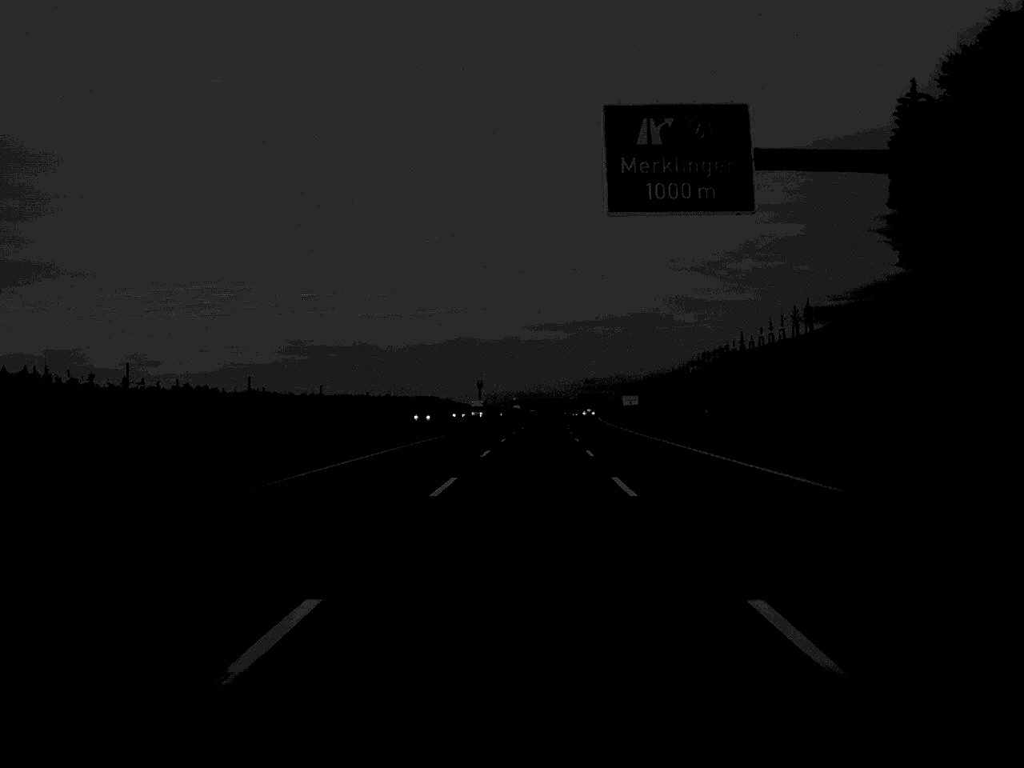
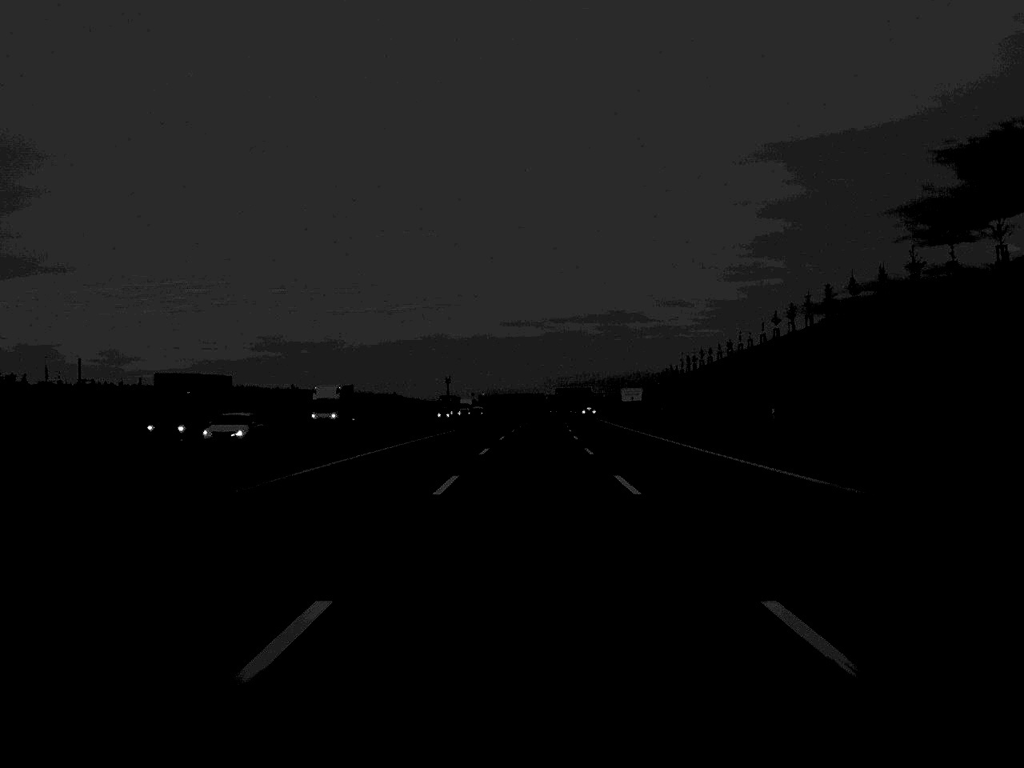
(+0.8, +71.7) m; +1°
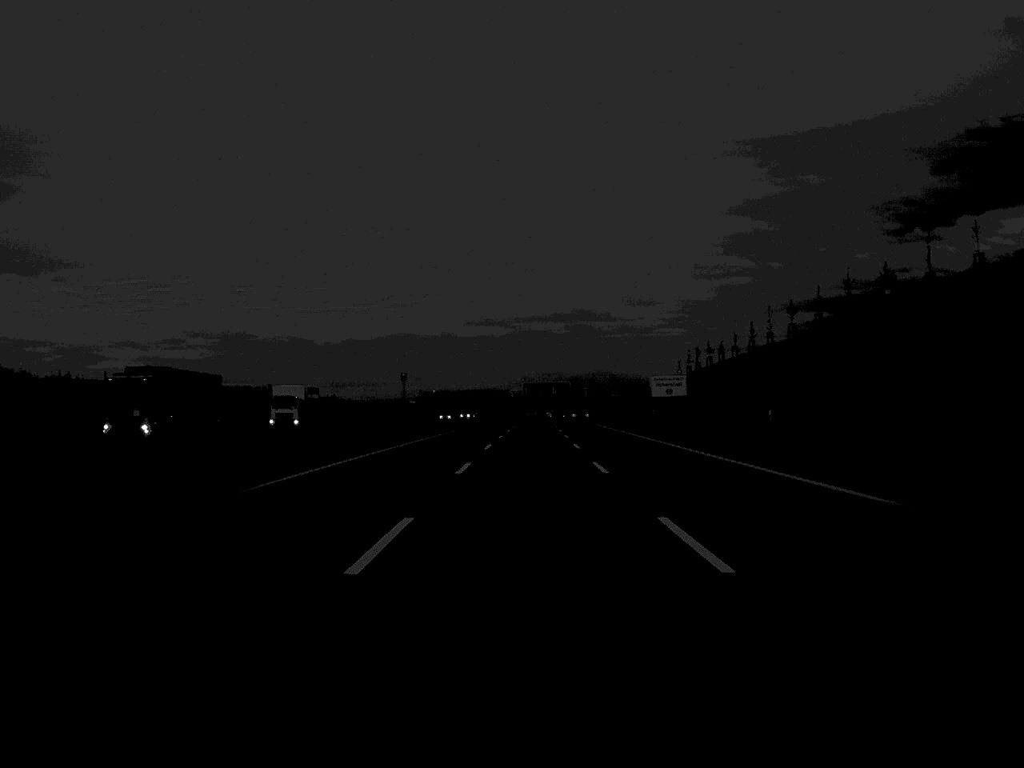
(+1.4, +99.7) m; +2°
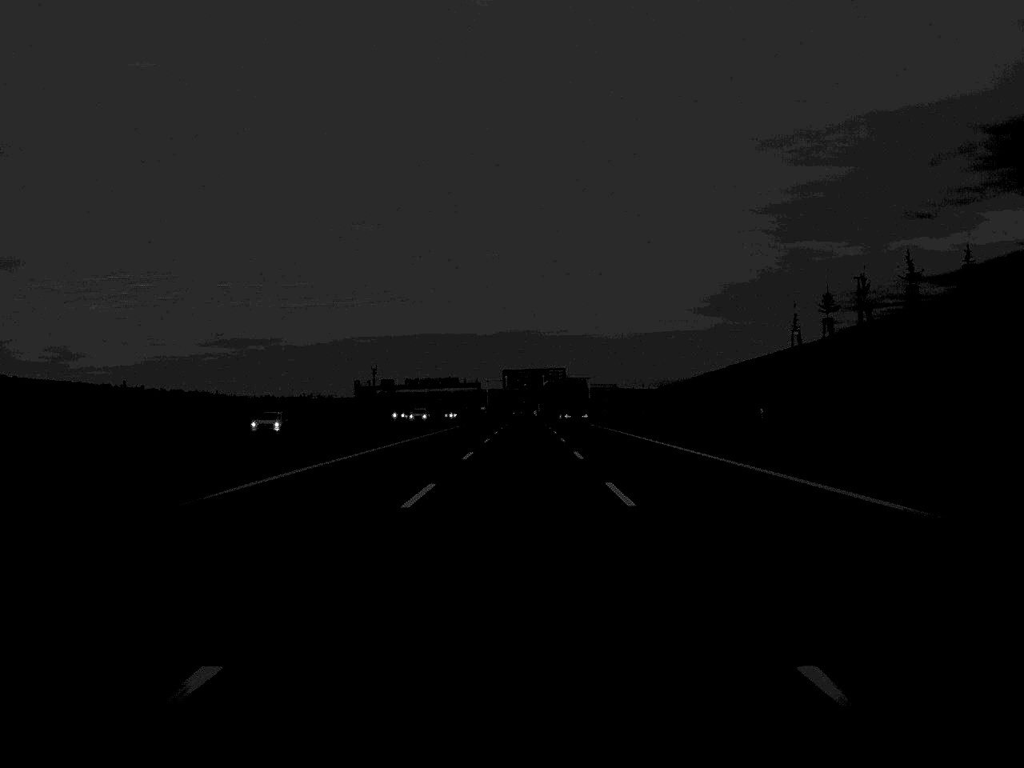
(+0.8, +99.7) m; +1°
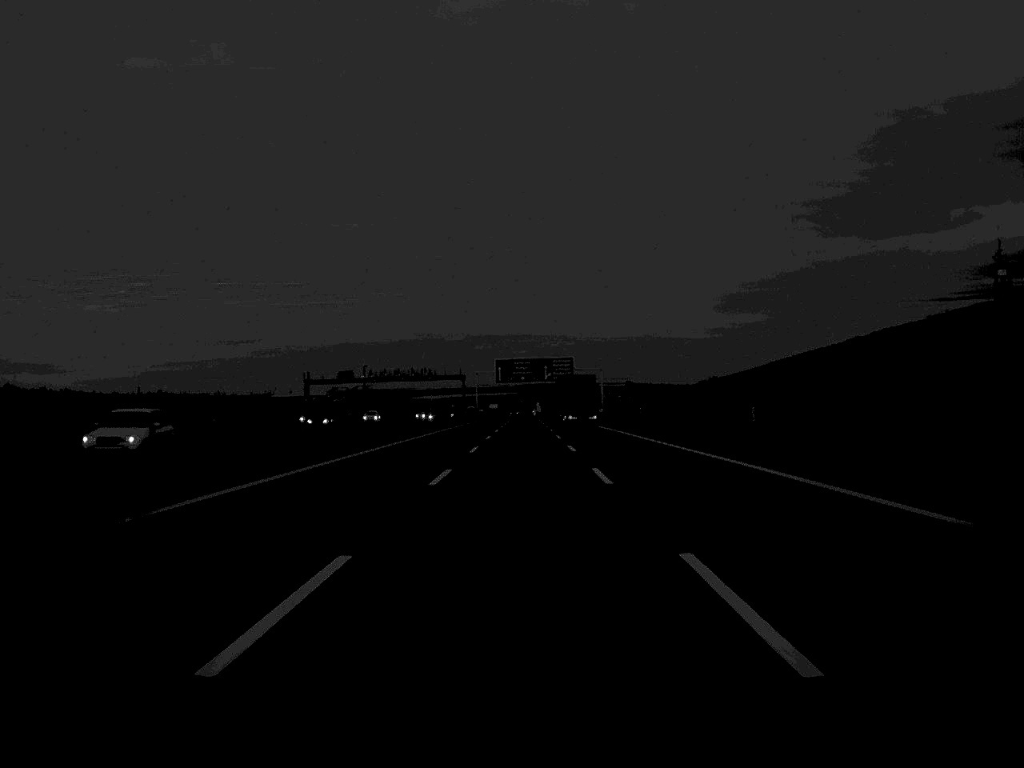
(0.0, +48.2) m; 0°
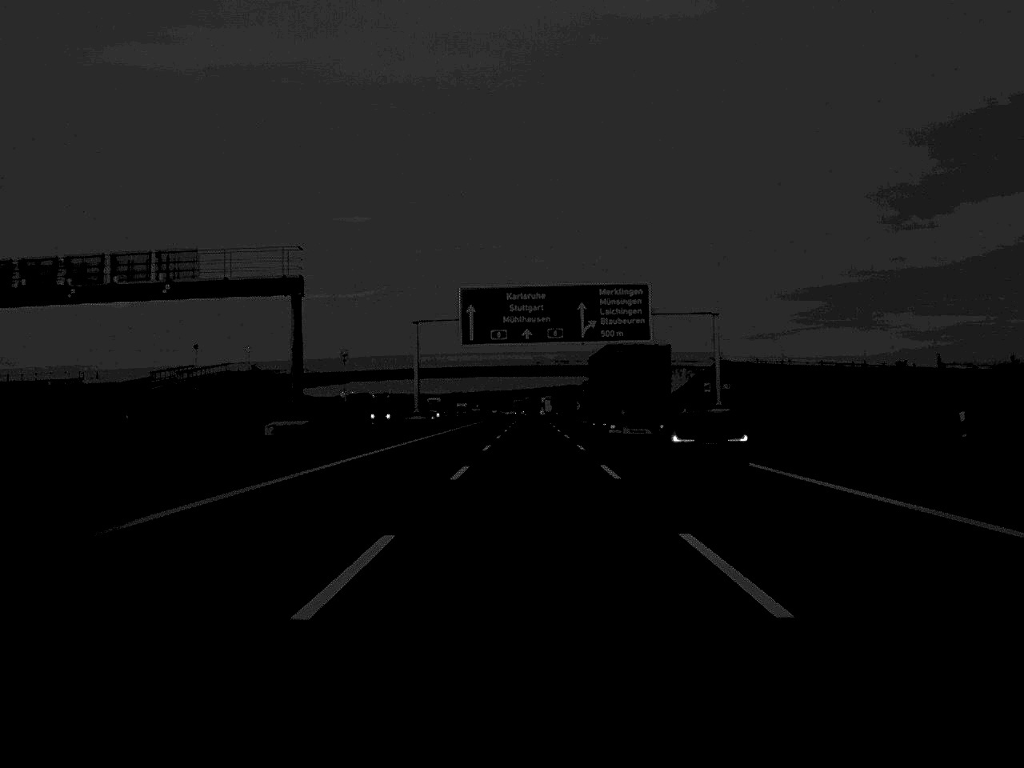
(-0.3, +123.1) m; 0°
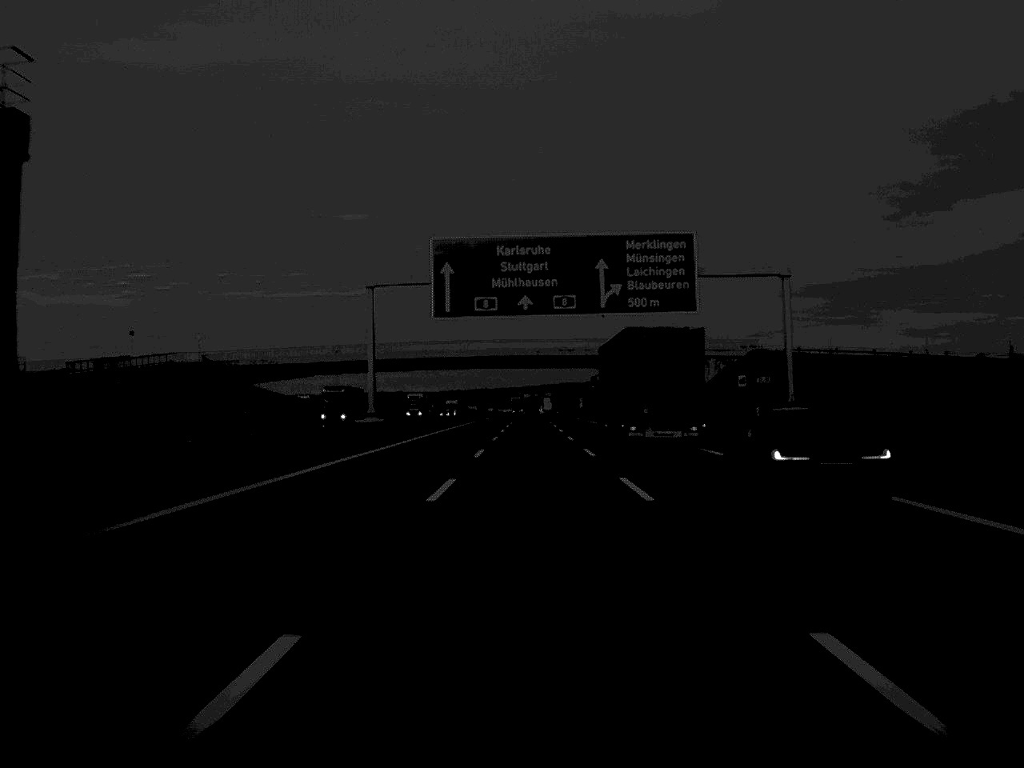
(0.0, +24.6) m; 0°
